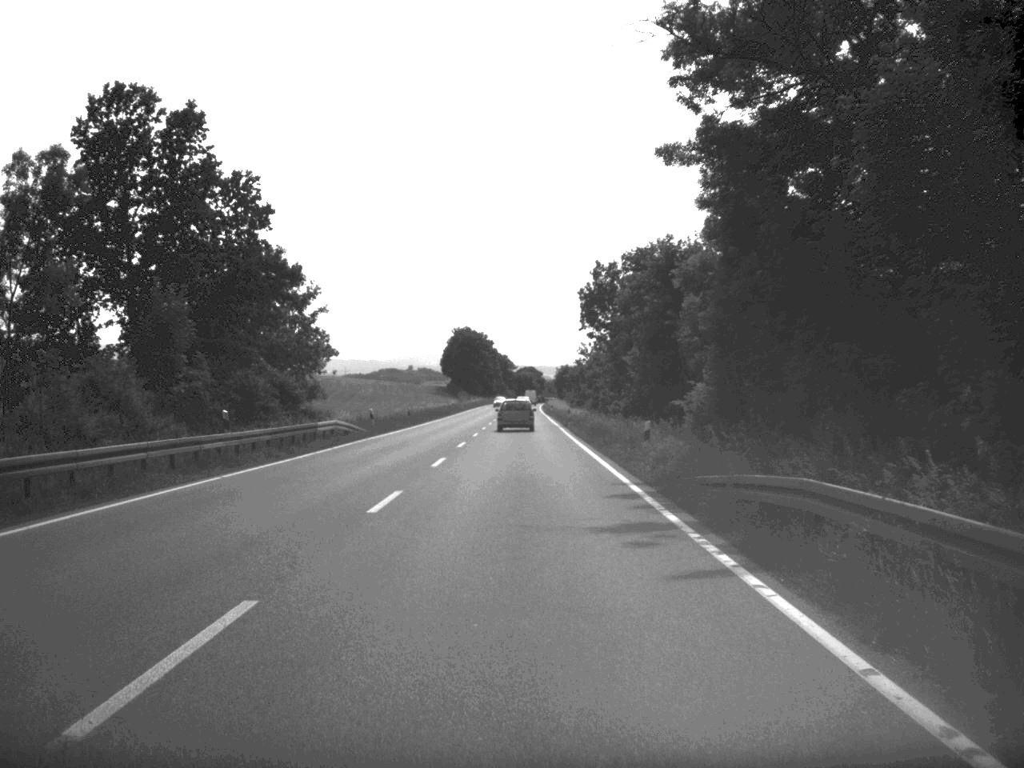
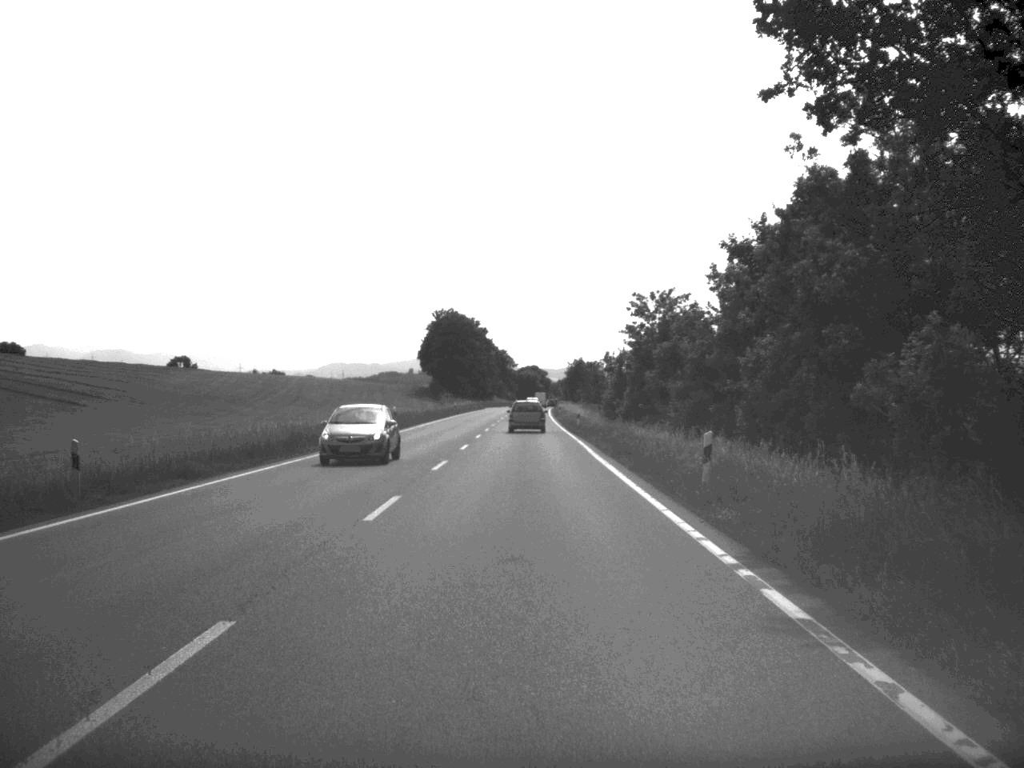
(-0.1, +59.5) m; 0°
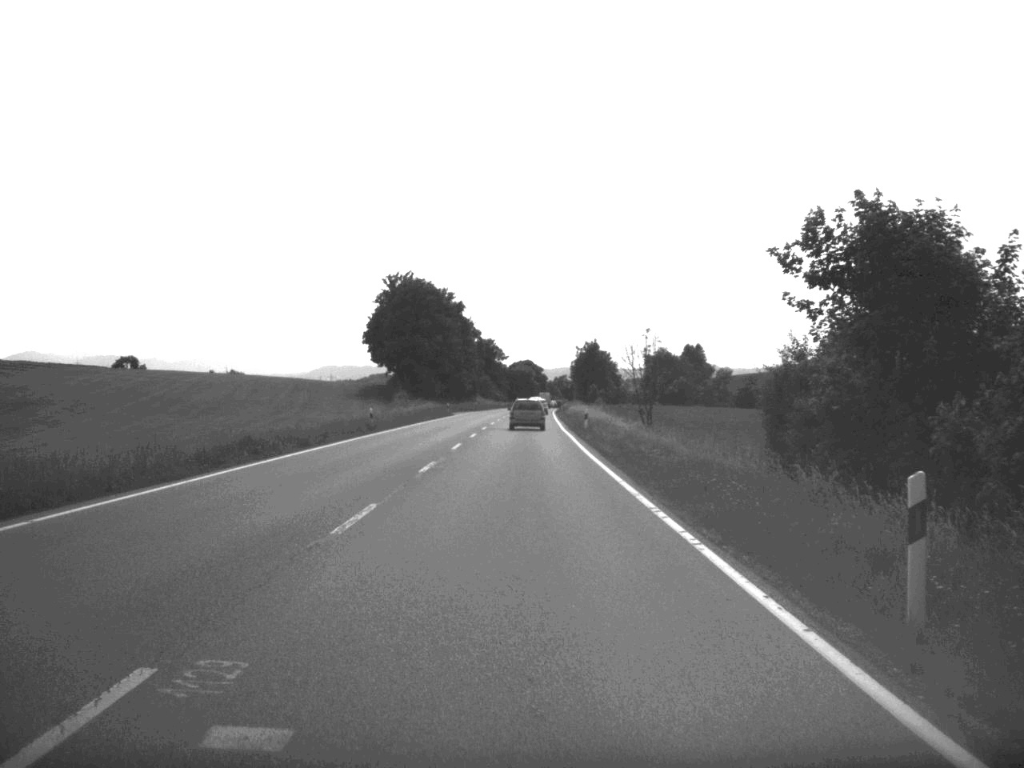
(+0.1, +60.4) m; 0°
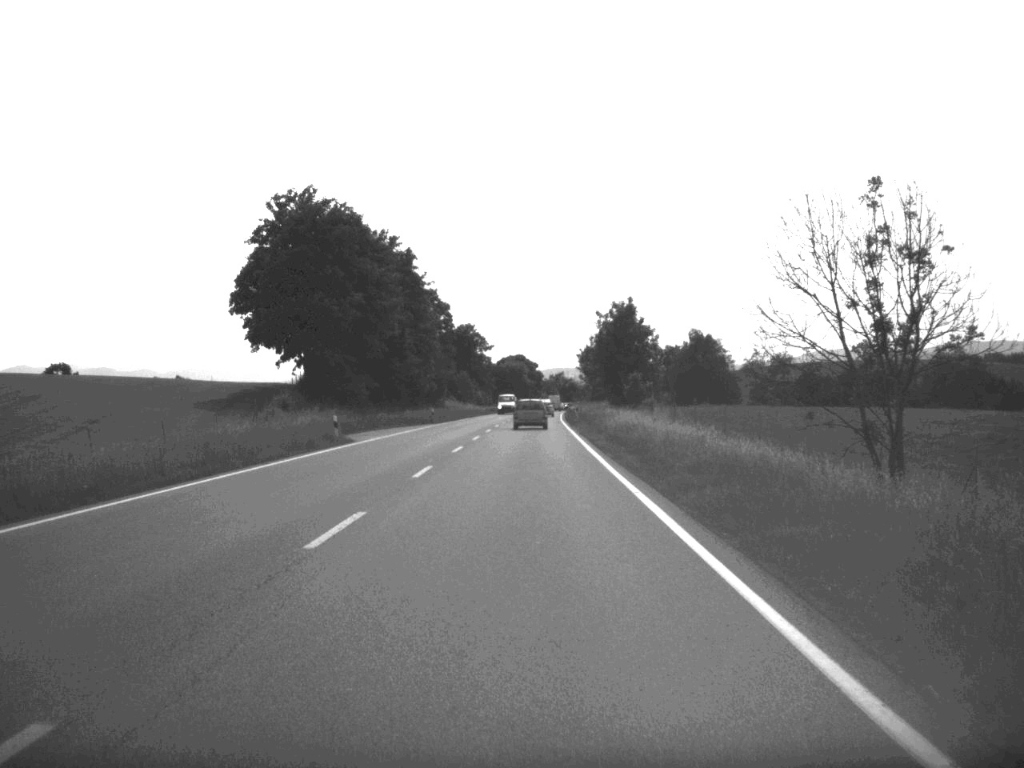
(+0.1, +60.5) m; 0°
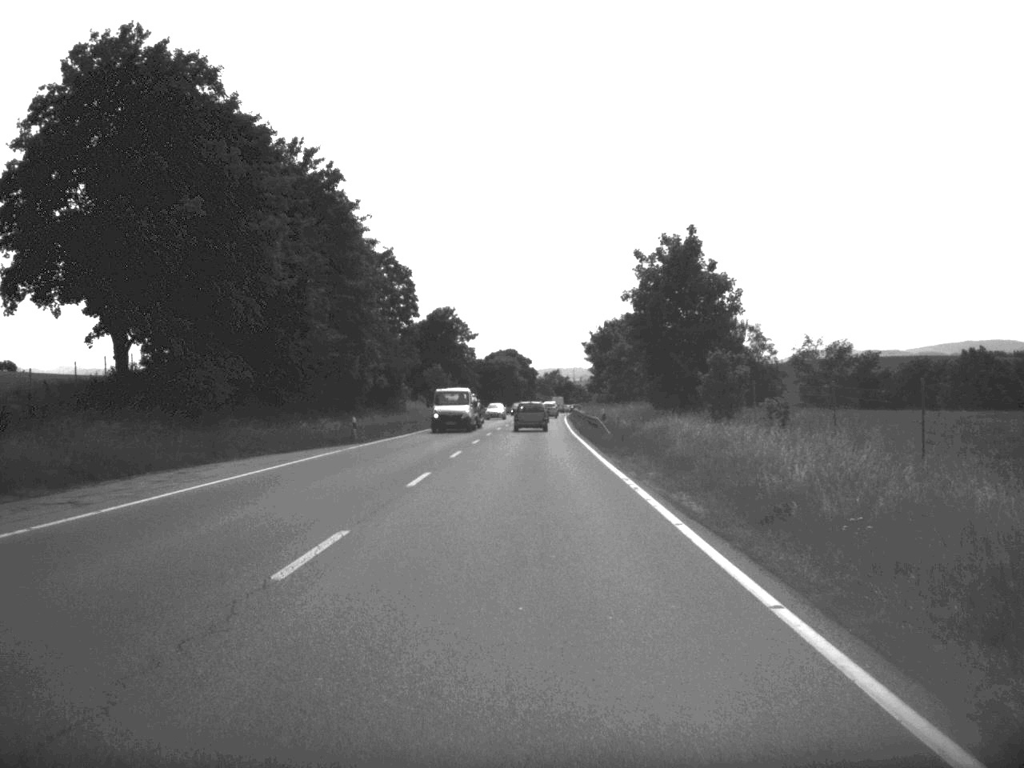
(+0.1, +37.3) m; 0°
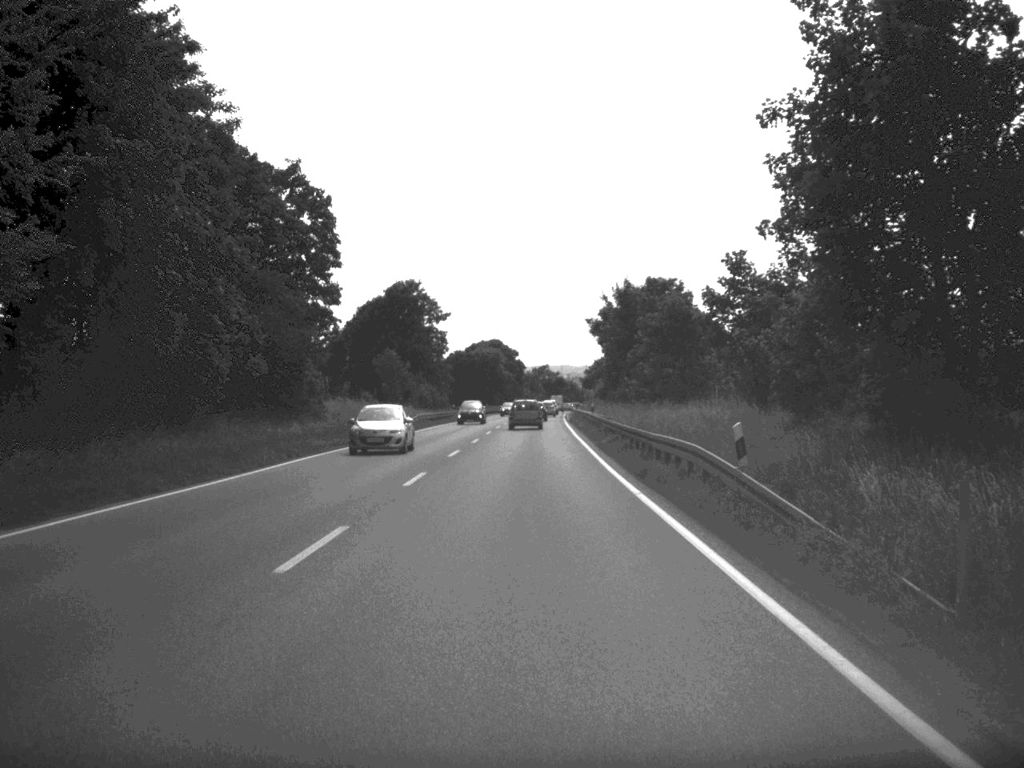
(+0.1, +35.0) m; 0°
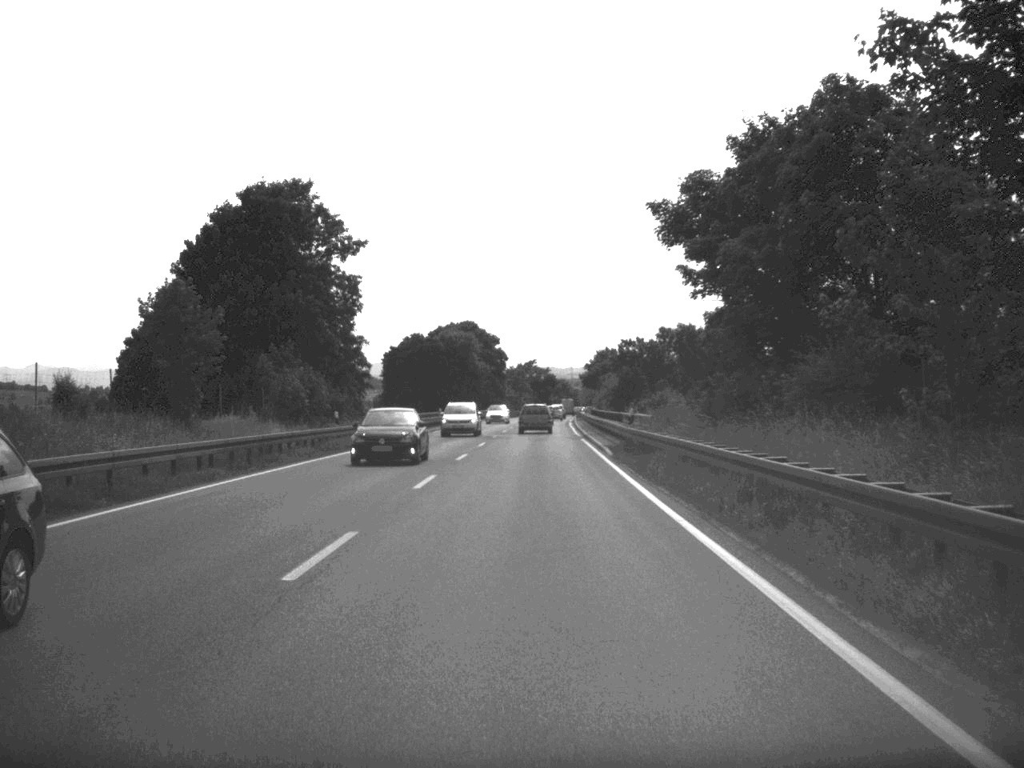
(+0.2, +60.3) m; +1°
